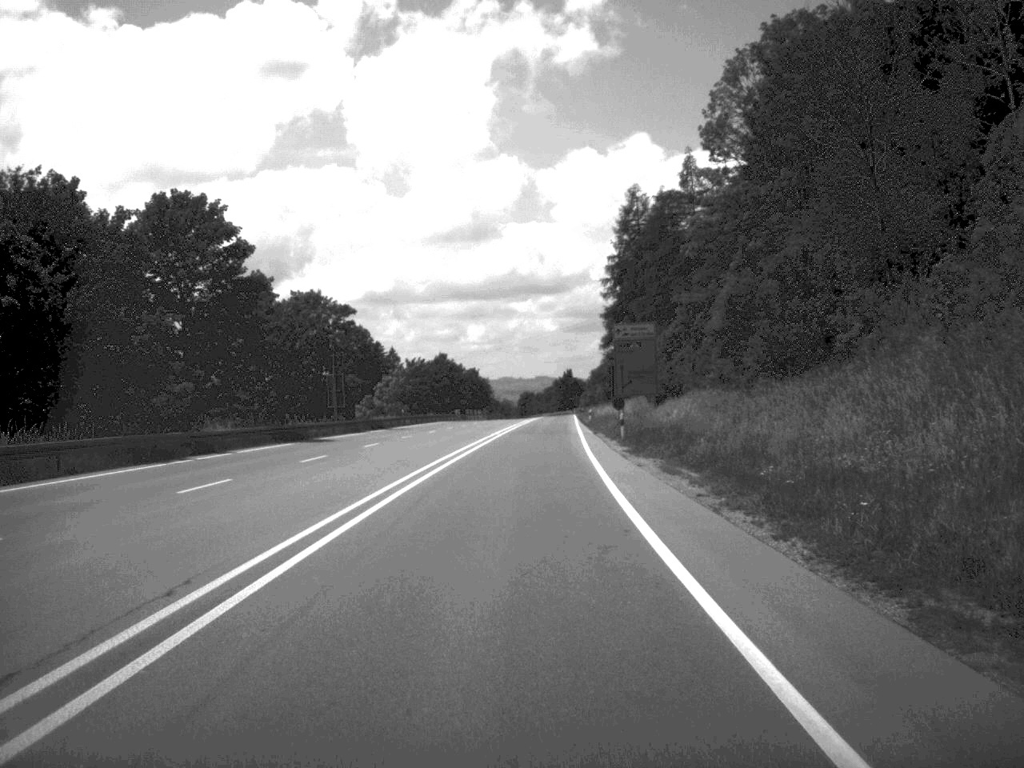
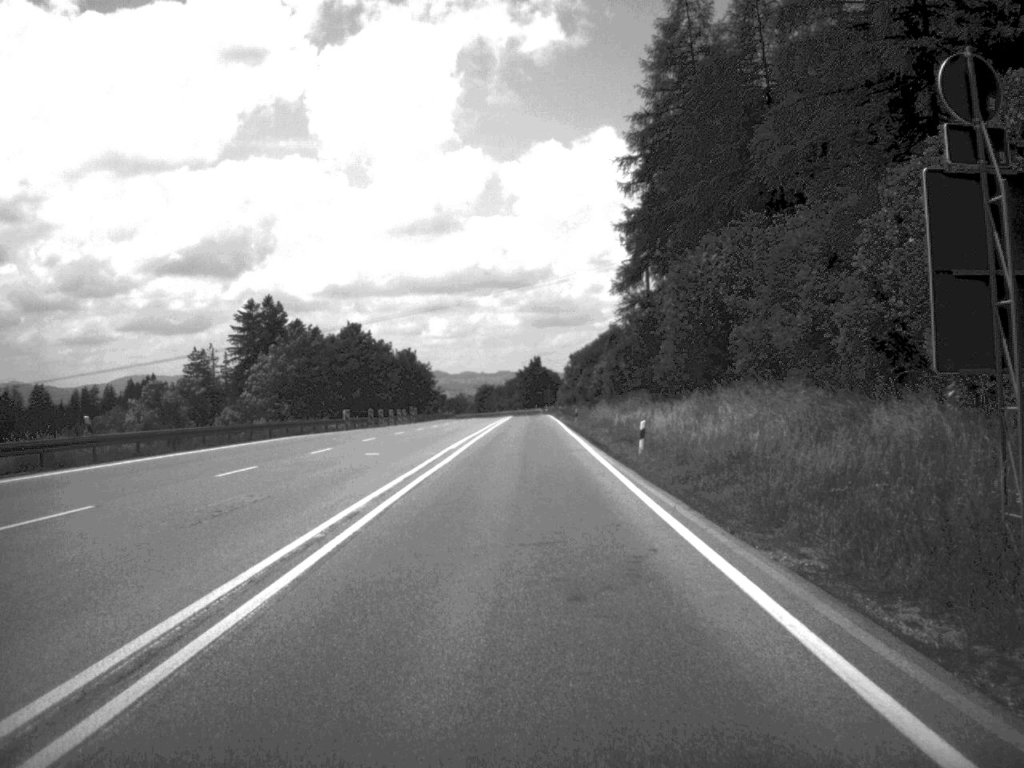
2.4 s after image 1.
(+0.9, +66.2) m; +1°
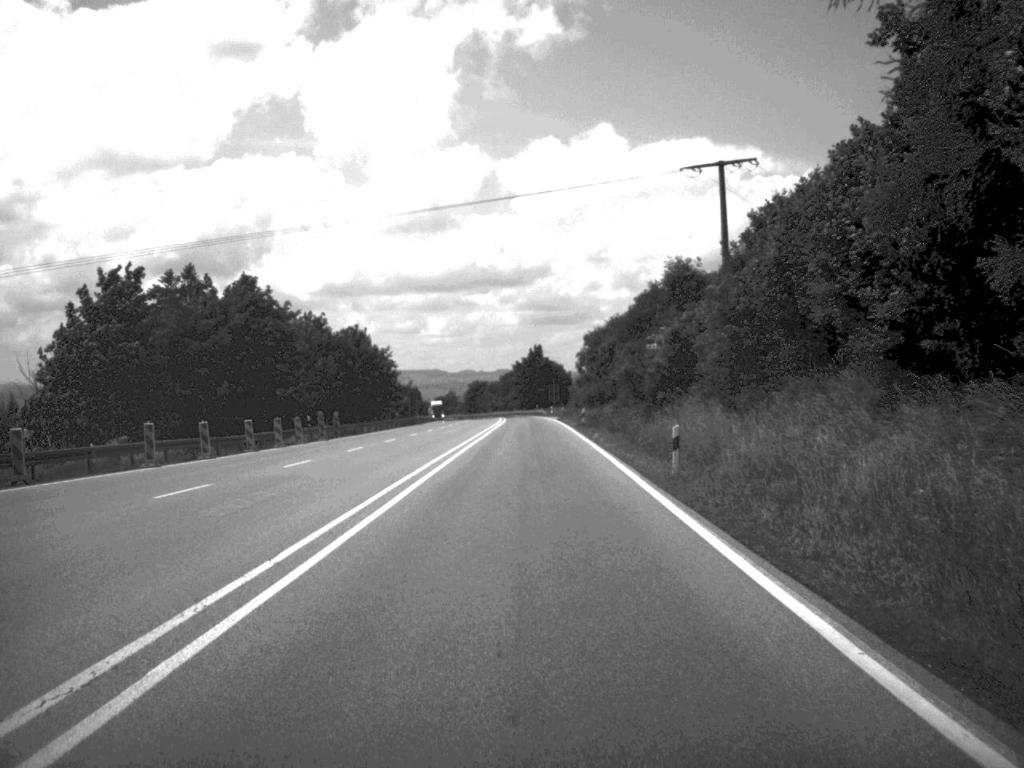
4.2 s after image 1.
(0.0, +51.7) m; 0°
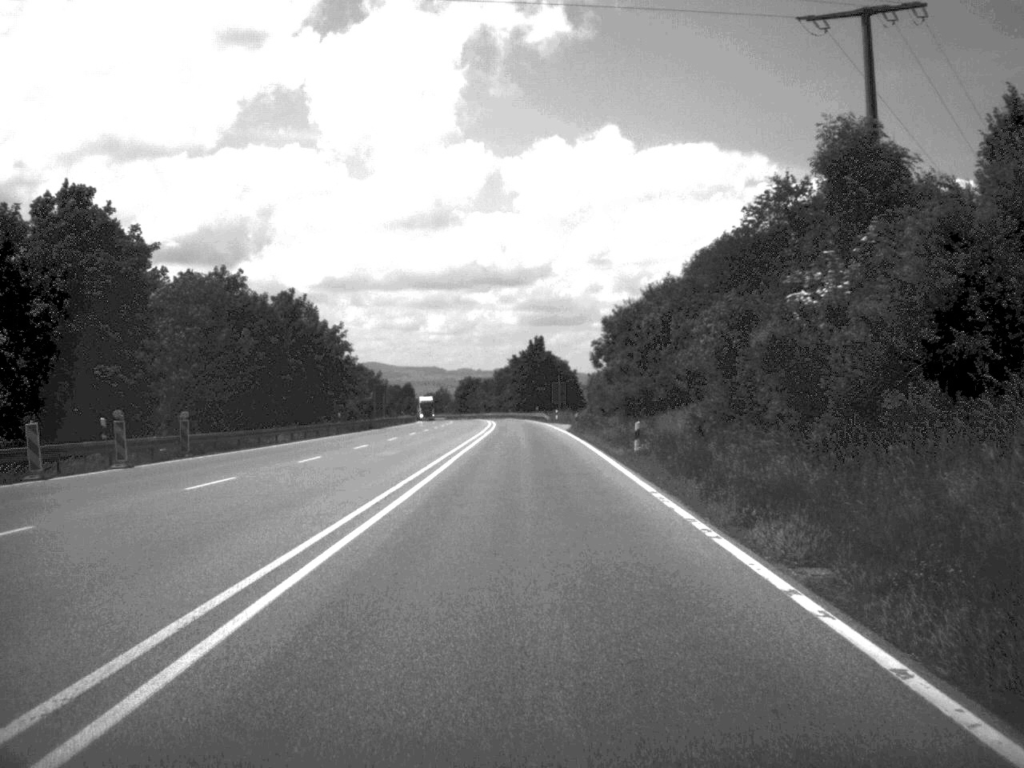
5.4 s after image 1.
(0.0, +33.3) m; 0°
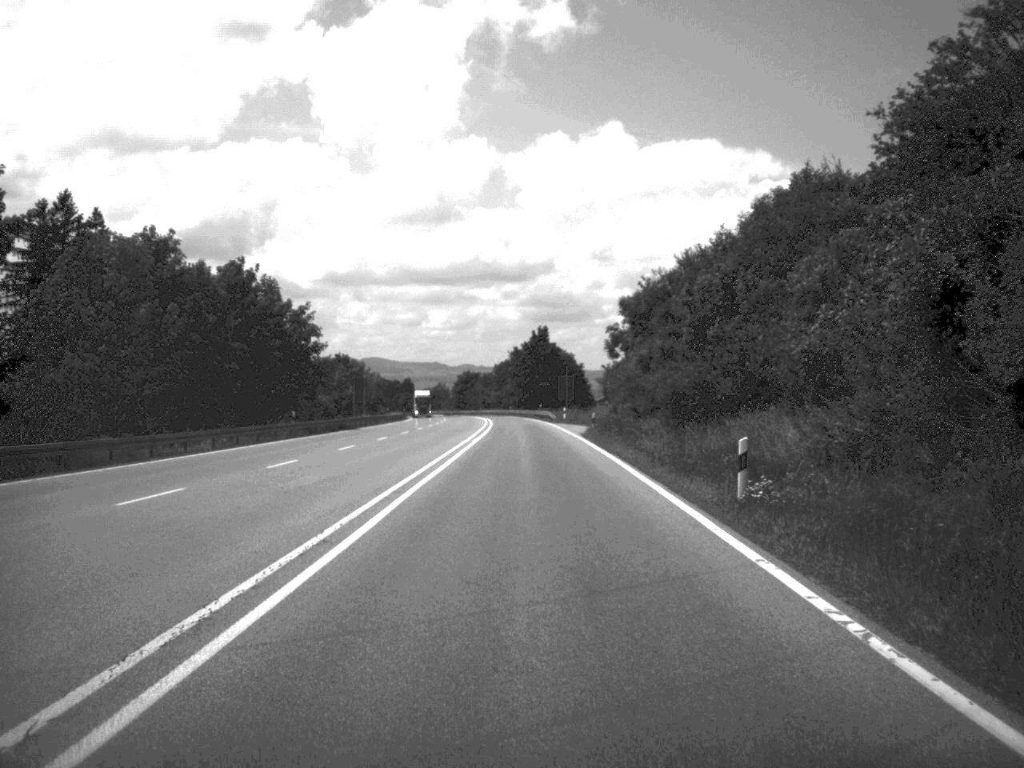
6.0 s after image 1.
(0.0, +16.3) m; 0°
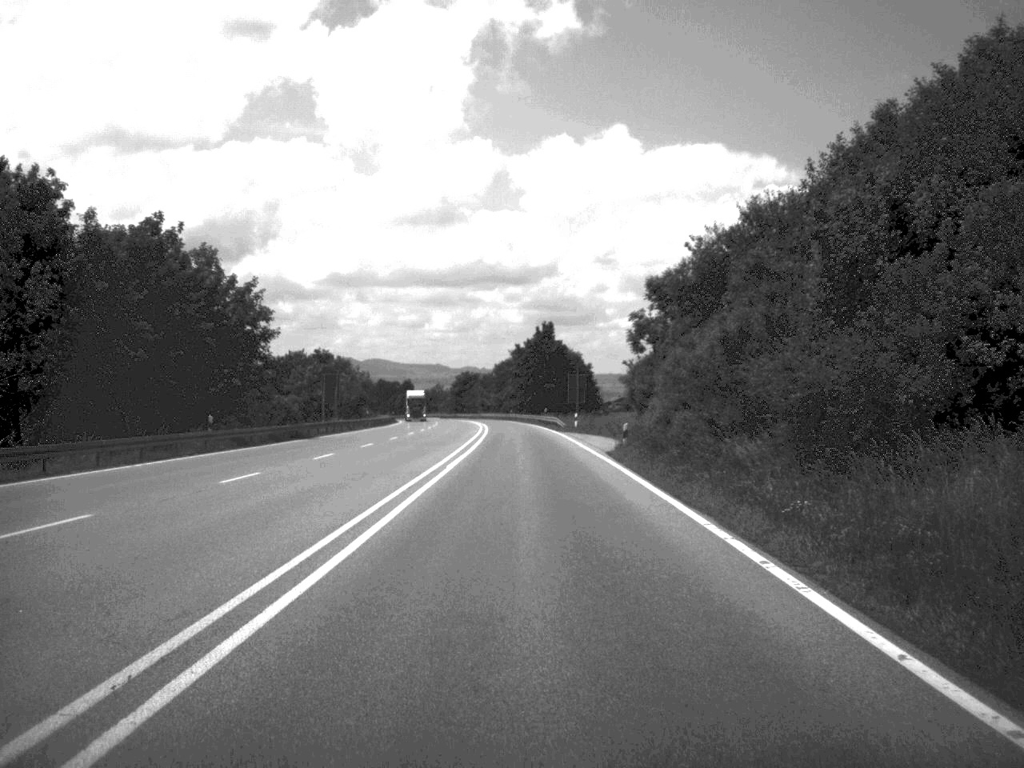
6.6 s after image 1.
(0.0, +17.1) m; 0°
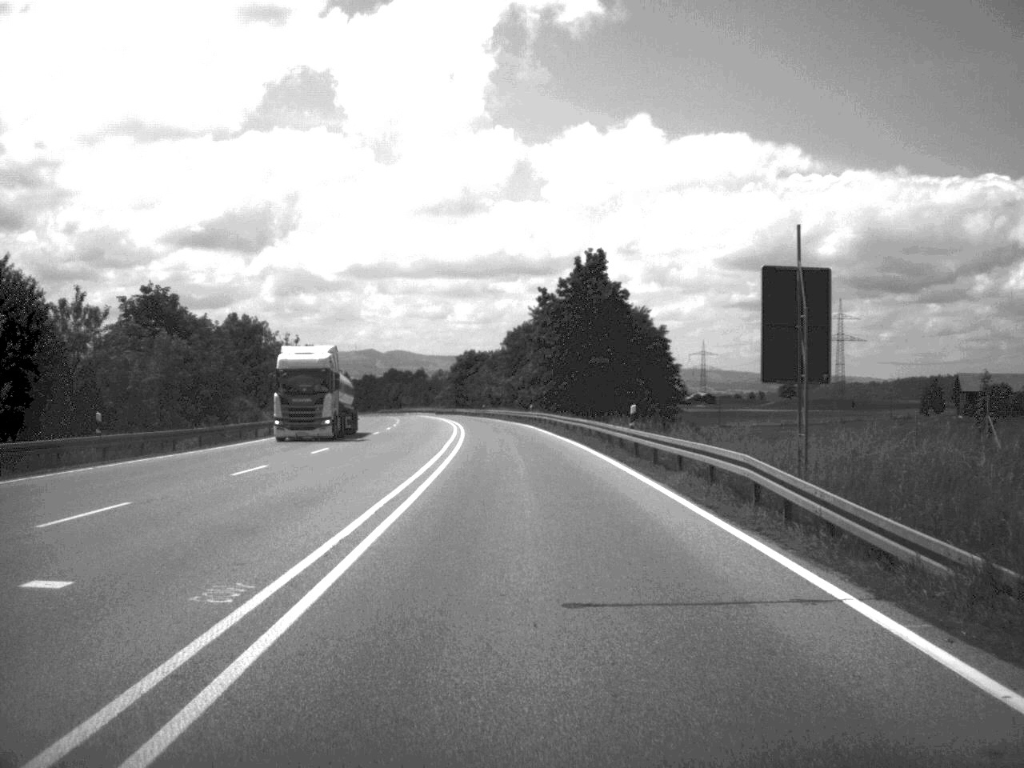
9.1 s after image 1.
(-0.7, +69.5) m; -1°
